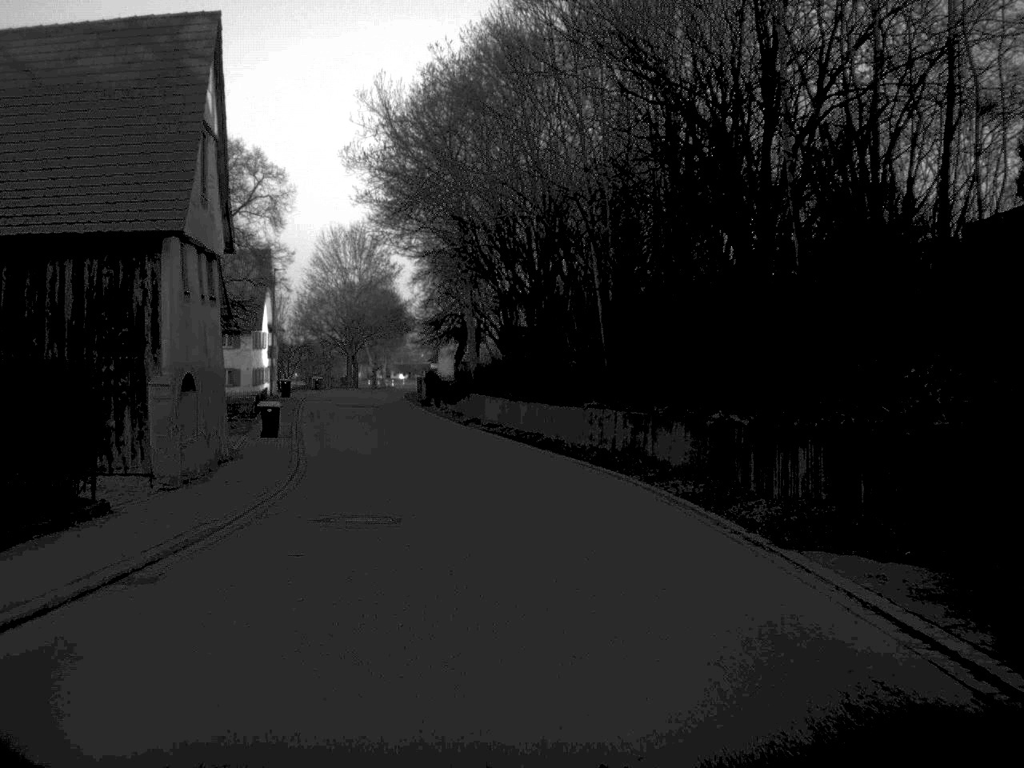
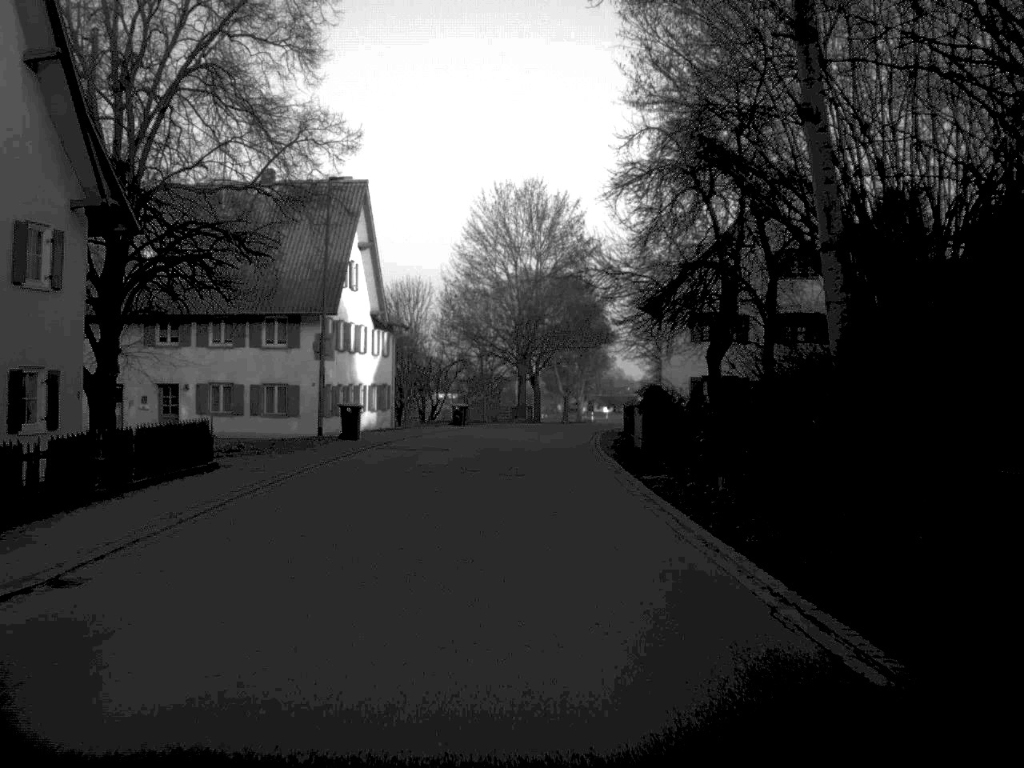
(-3.2, +40.1) m; -9°
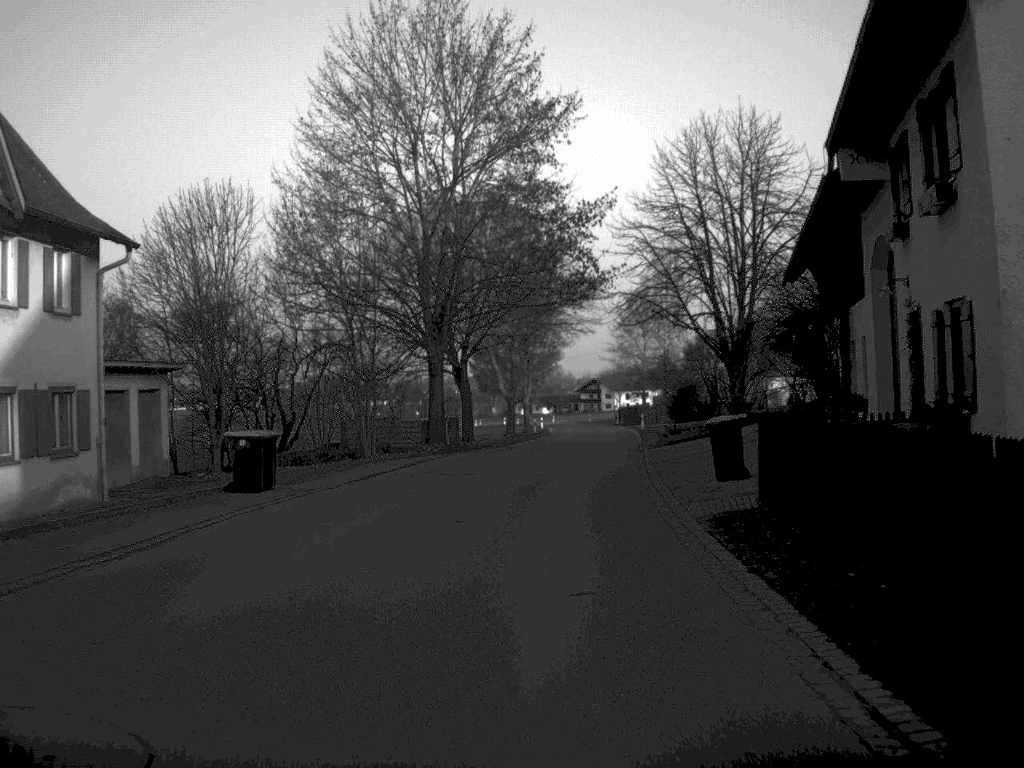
(+0.5, +38.9) m; +3°
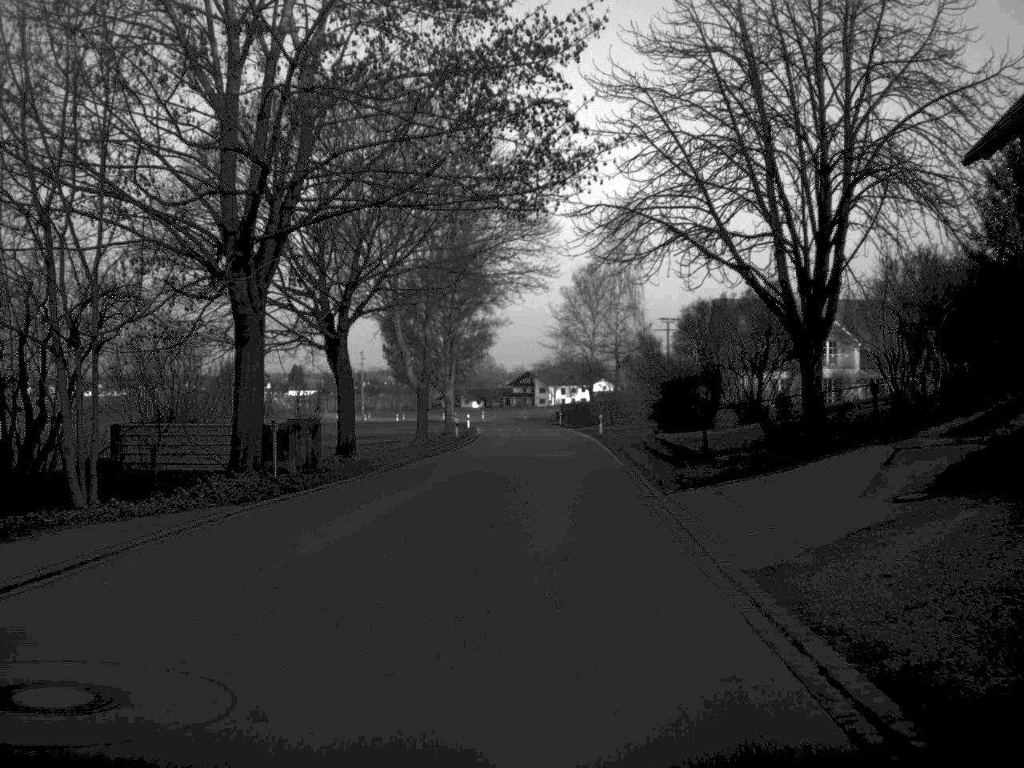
(+0.6, +21.6) m; +3°
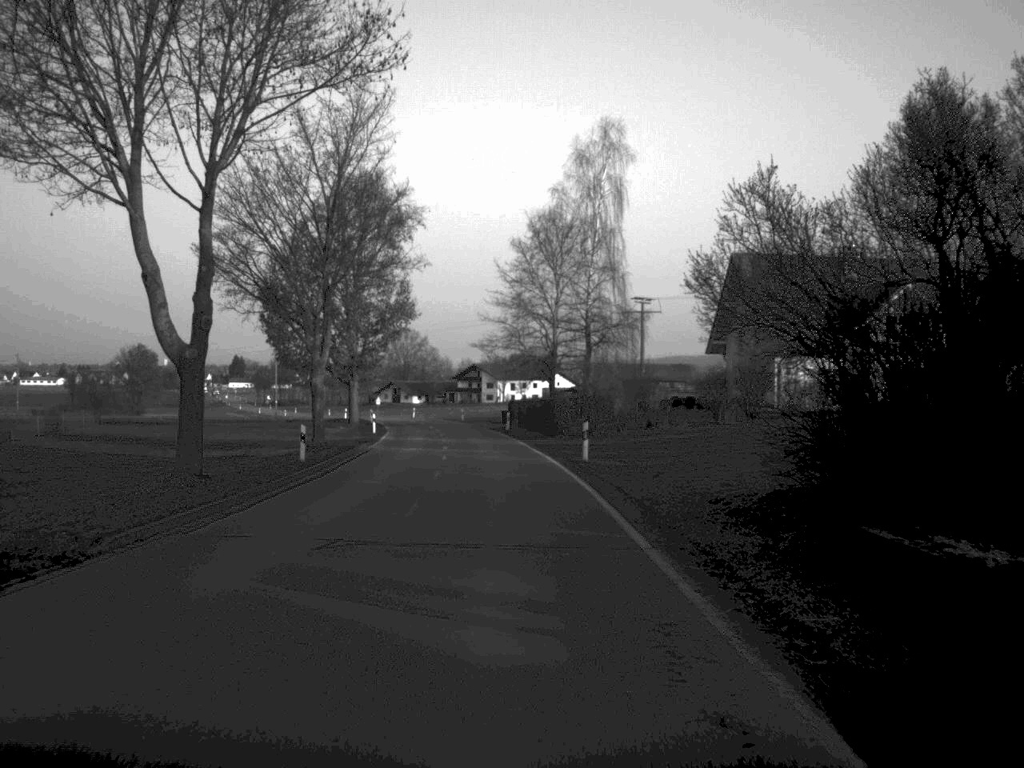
(+0.9, +31.4) m; +2°
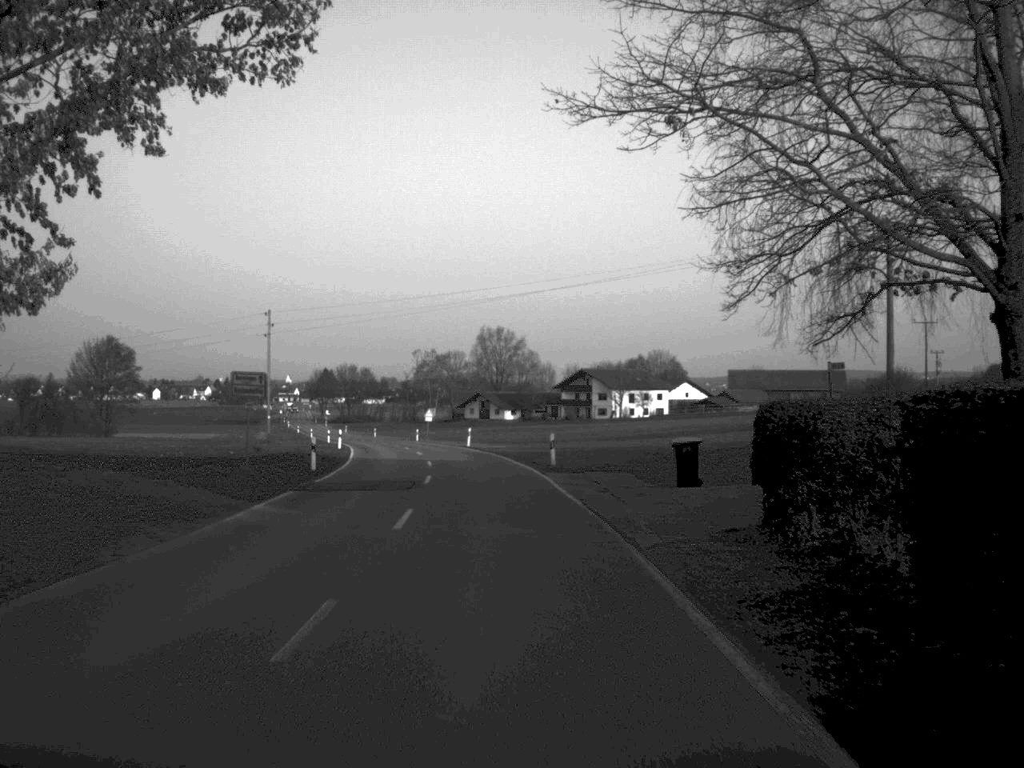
(-2.5, +64.0) m; -5°
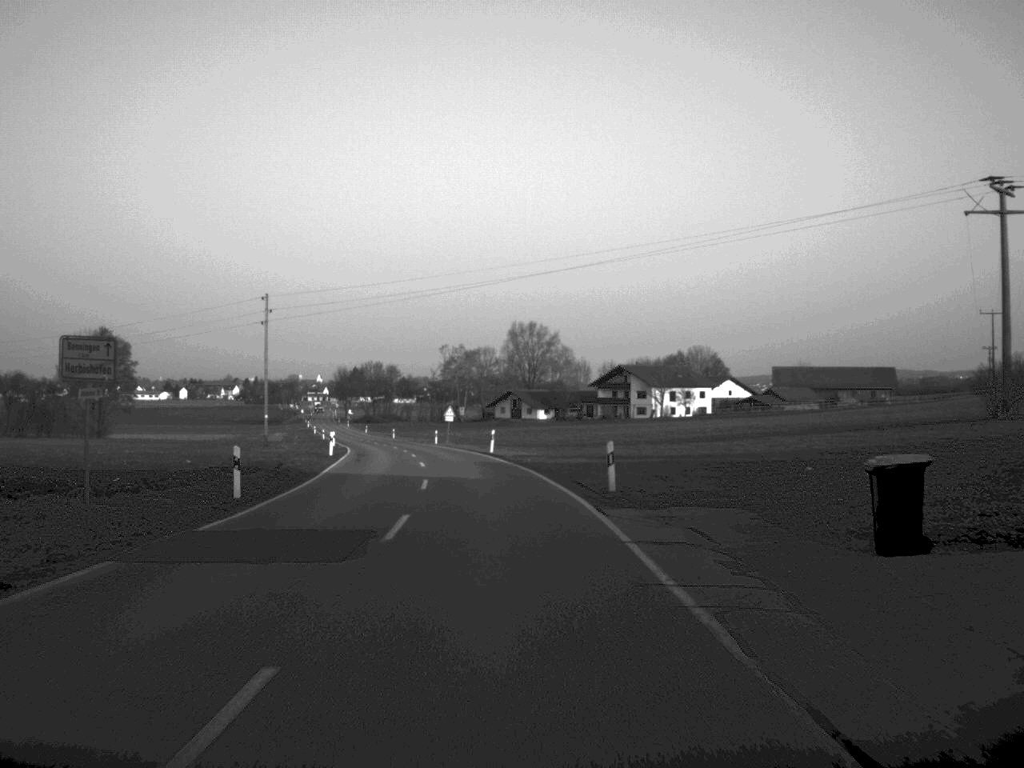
(-0.2, +14.3) m; -1°
